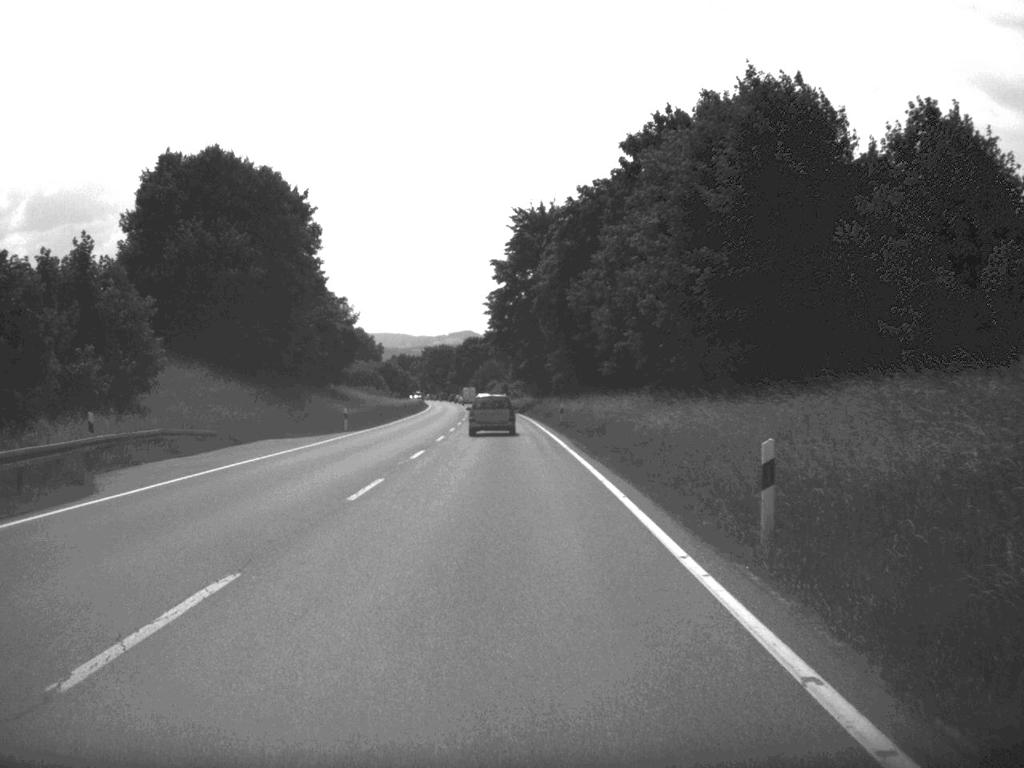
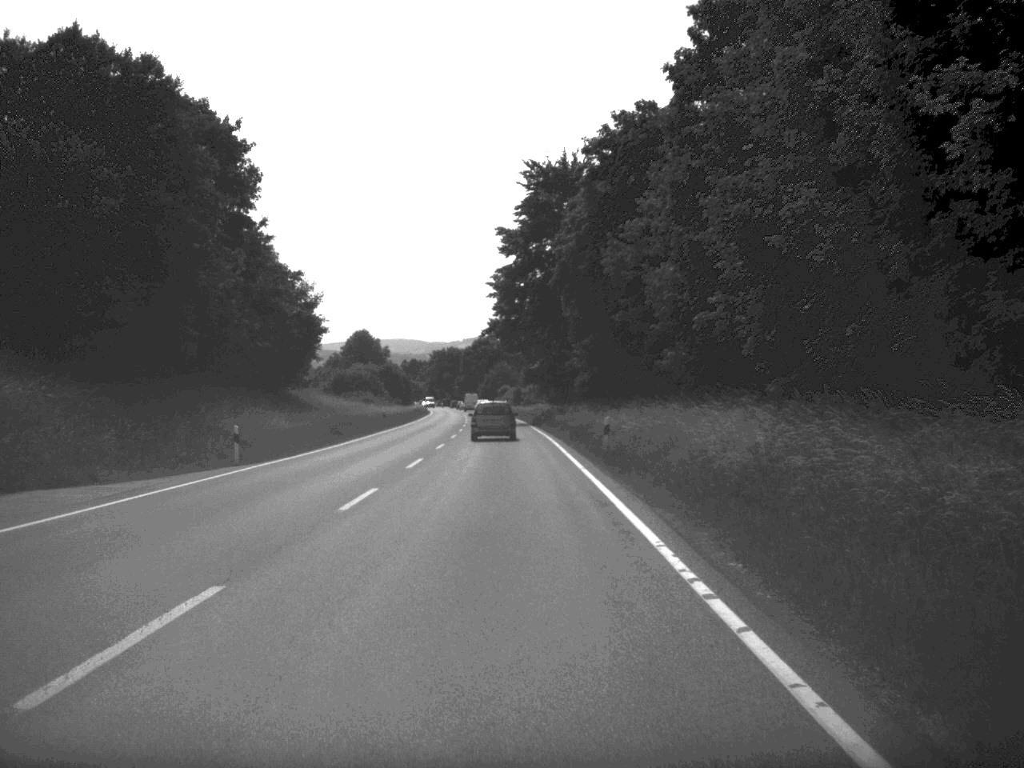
(-0.1, +24.4) m; -1°
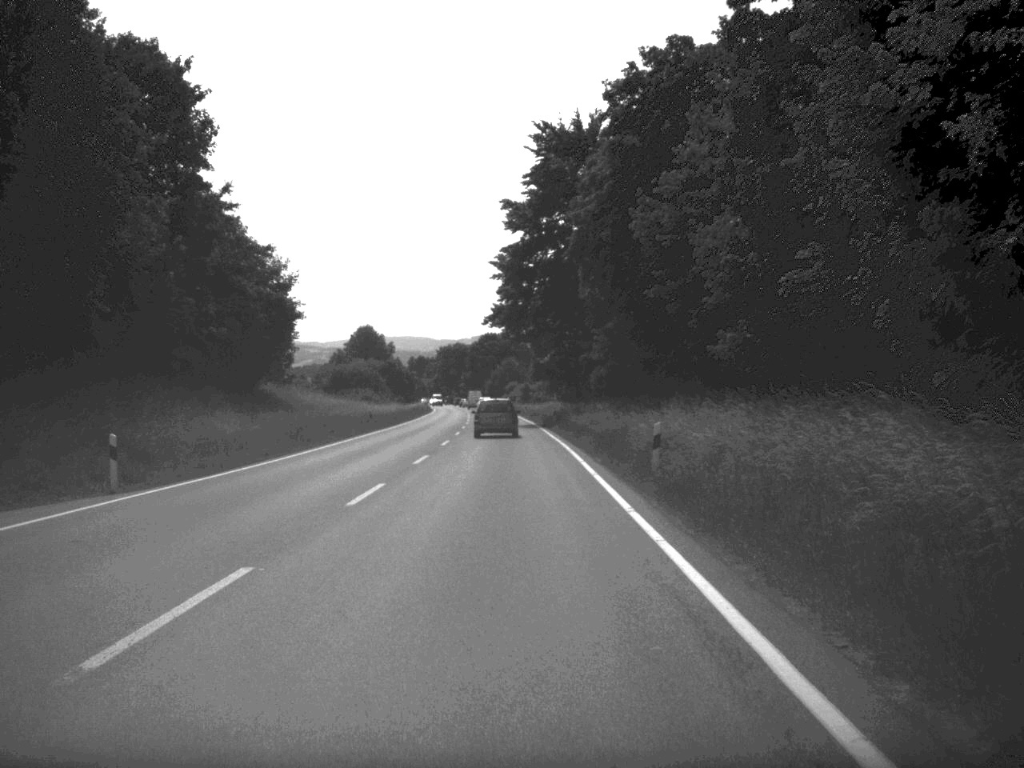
(0.0, +11.0) m; 0°
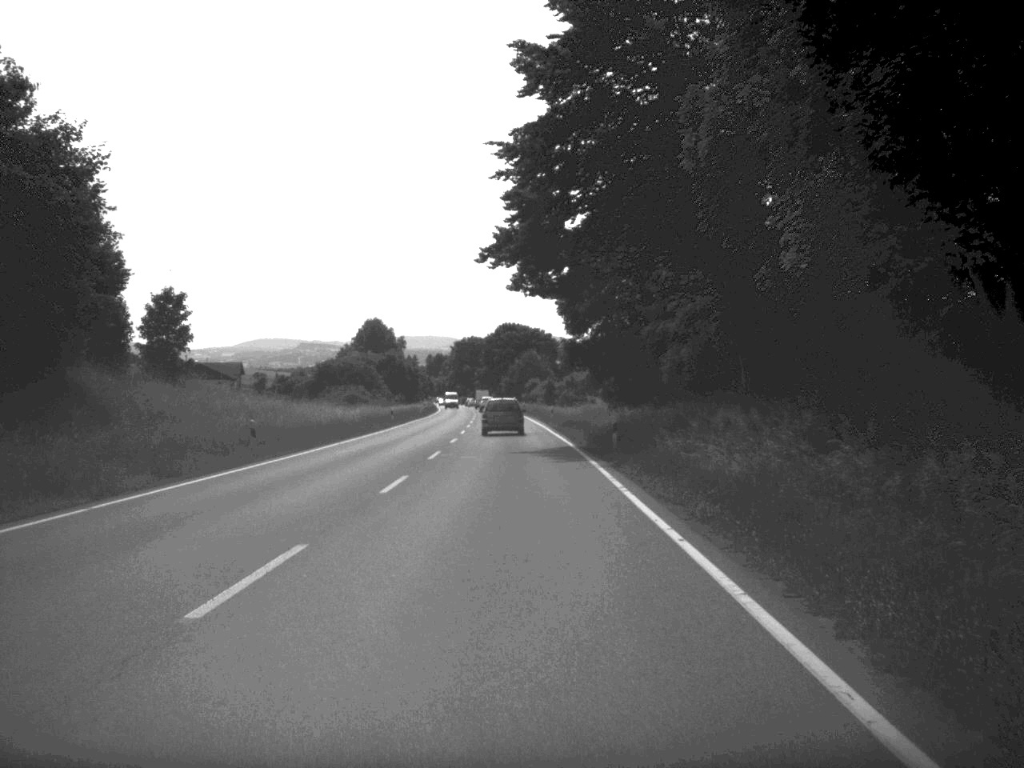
(-0.3, +33.4) m; -1°
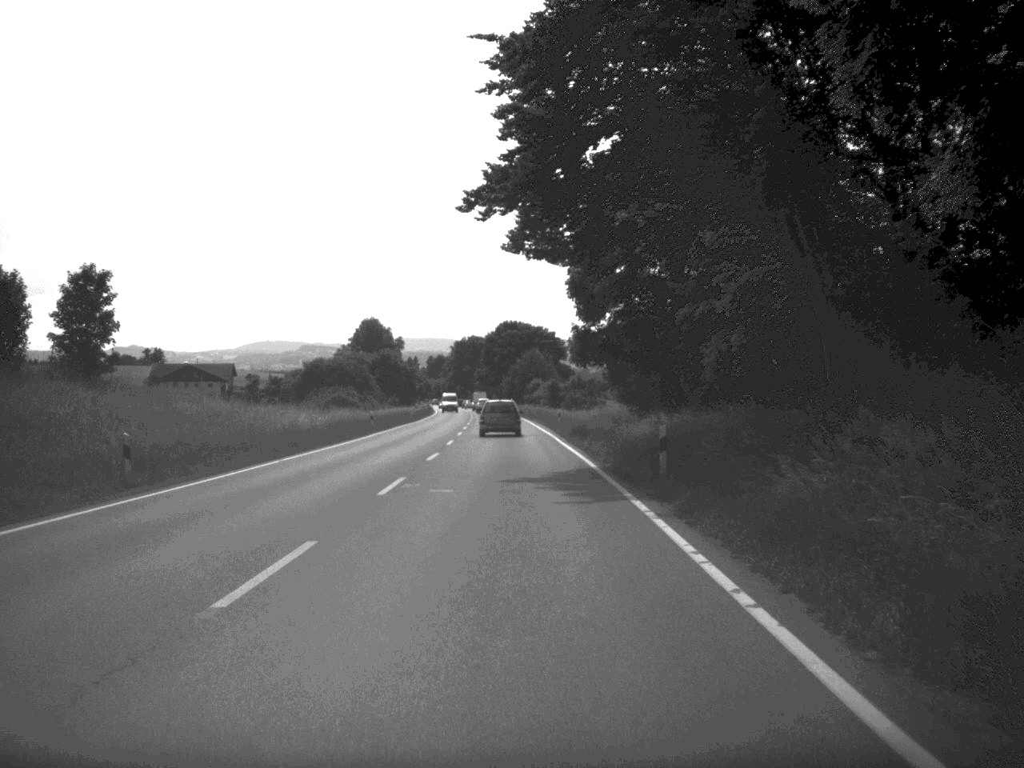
(0.0, +11.4) m; 0°
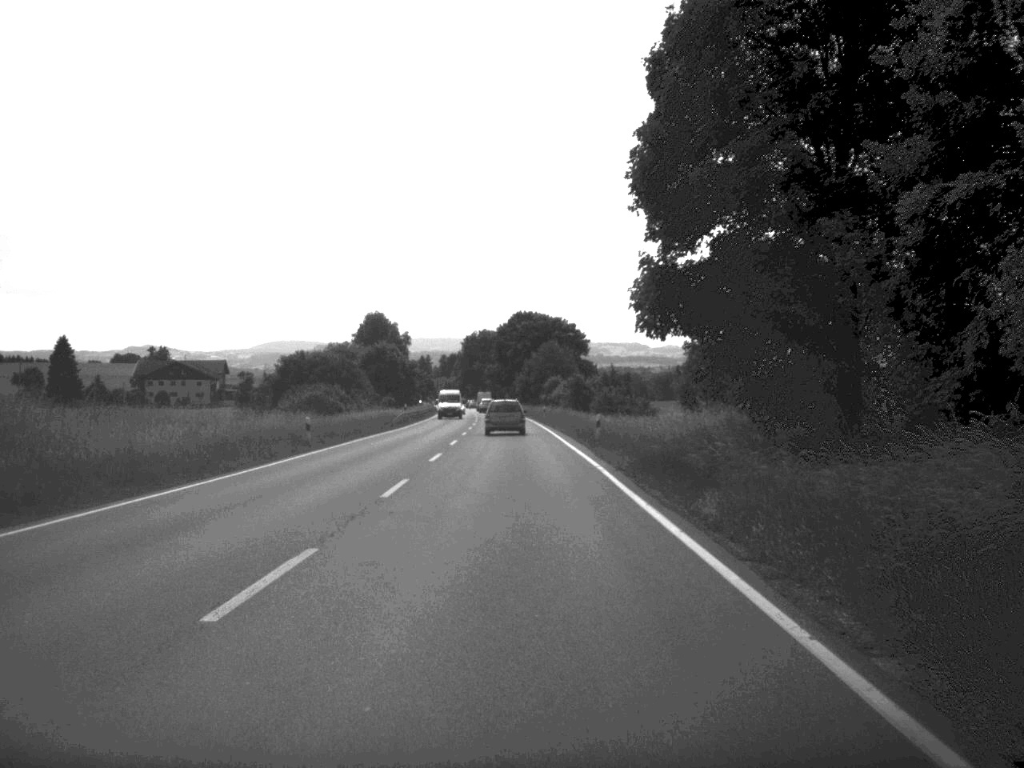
(-0.1, +23.8) m; -1°
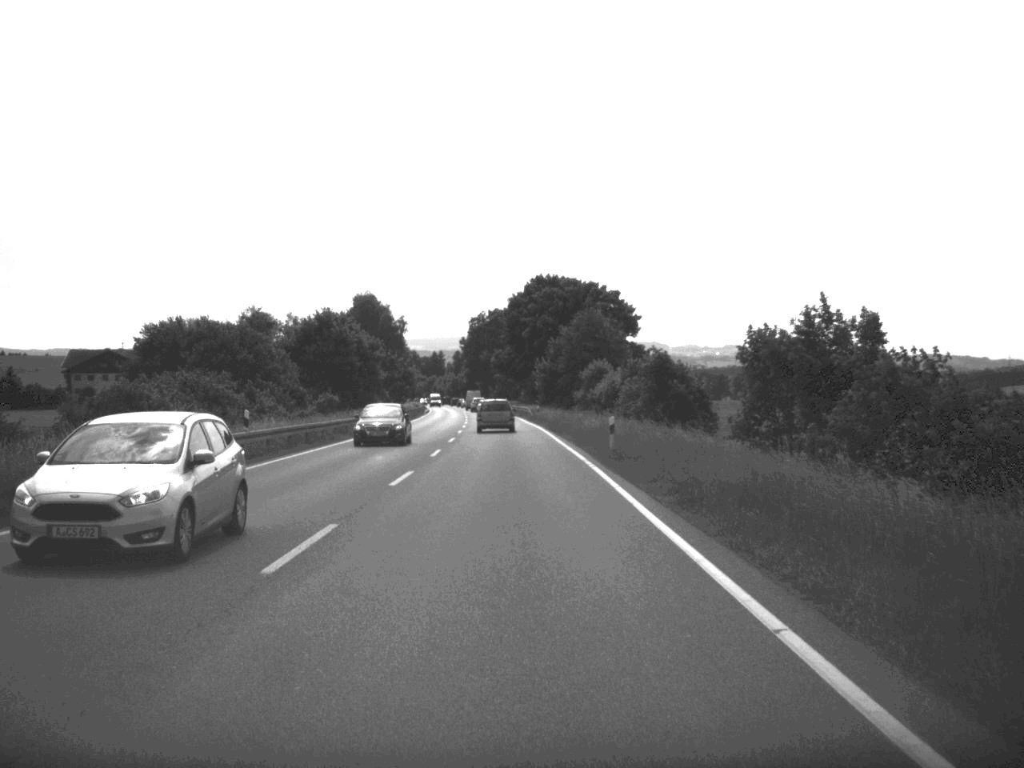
(-0.4, +56.1) m; -1°
